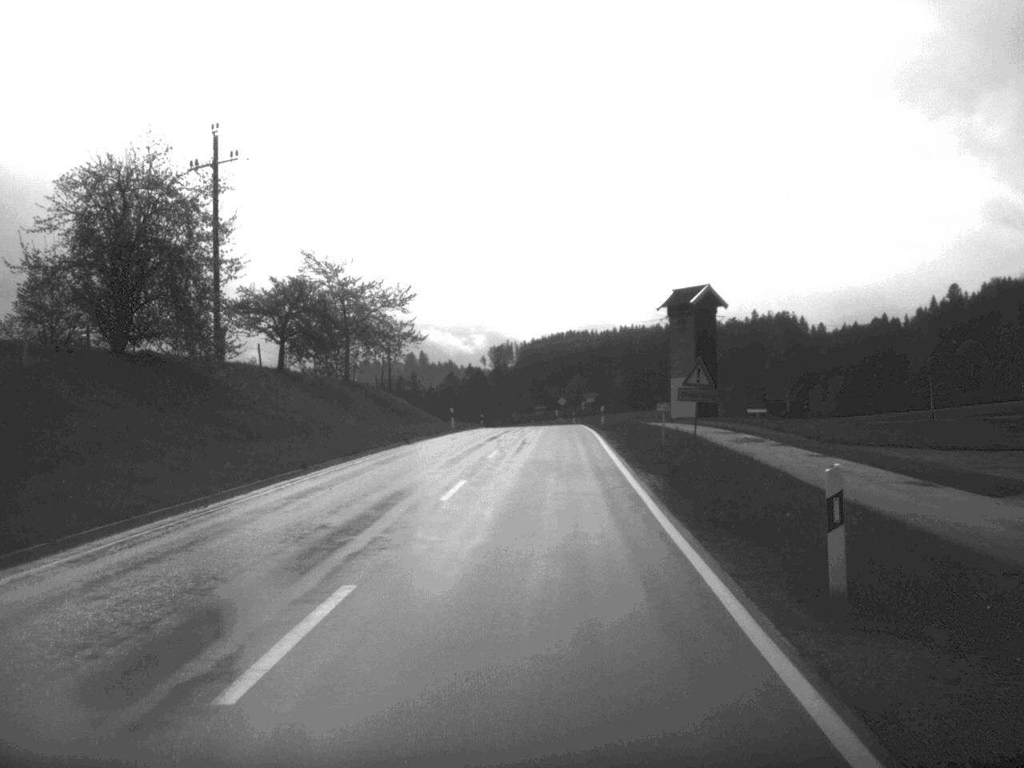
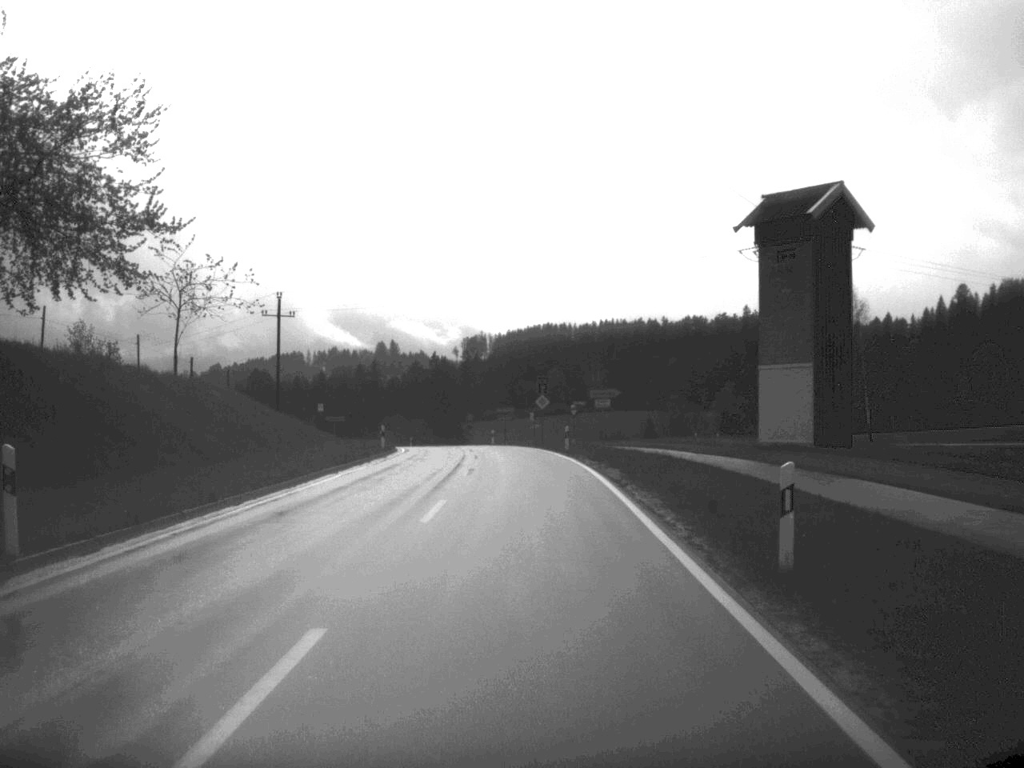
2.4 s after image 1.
(+1.0, +49.4) m; +1°
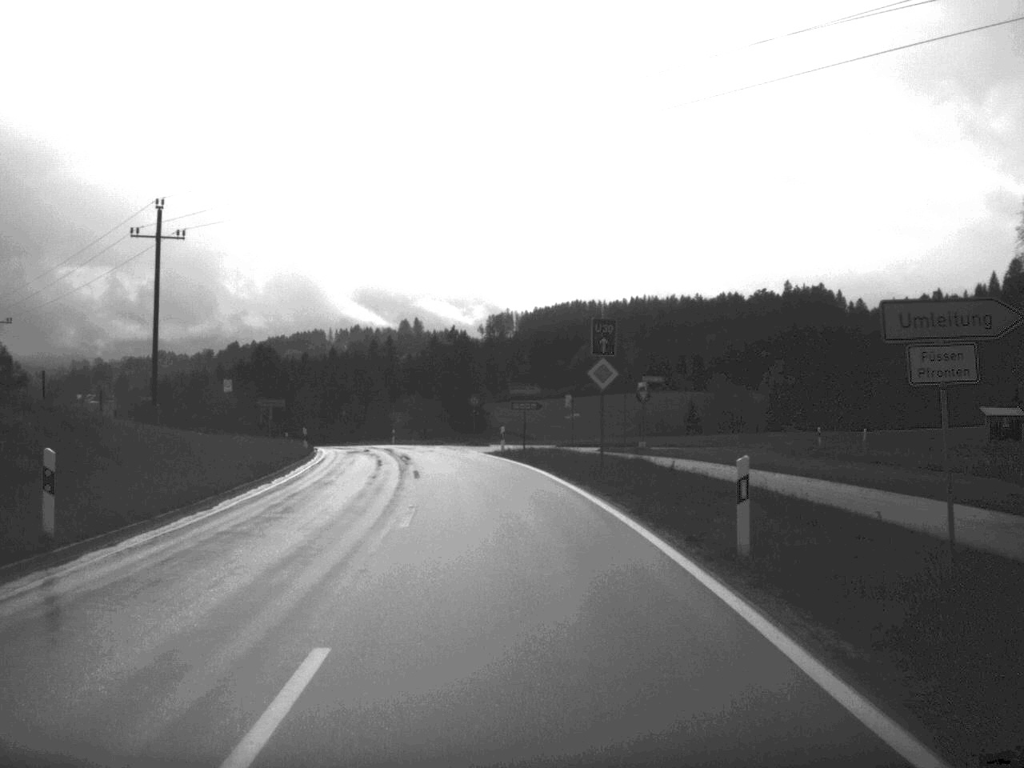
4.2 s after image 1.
(-0.3, +36.6) m; -1°
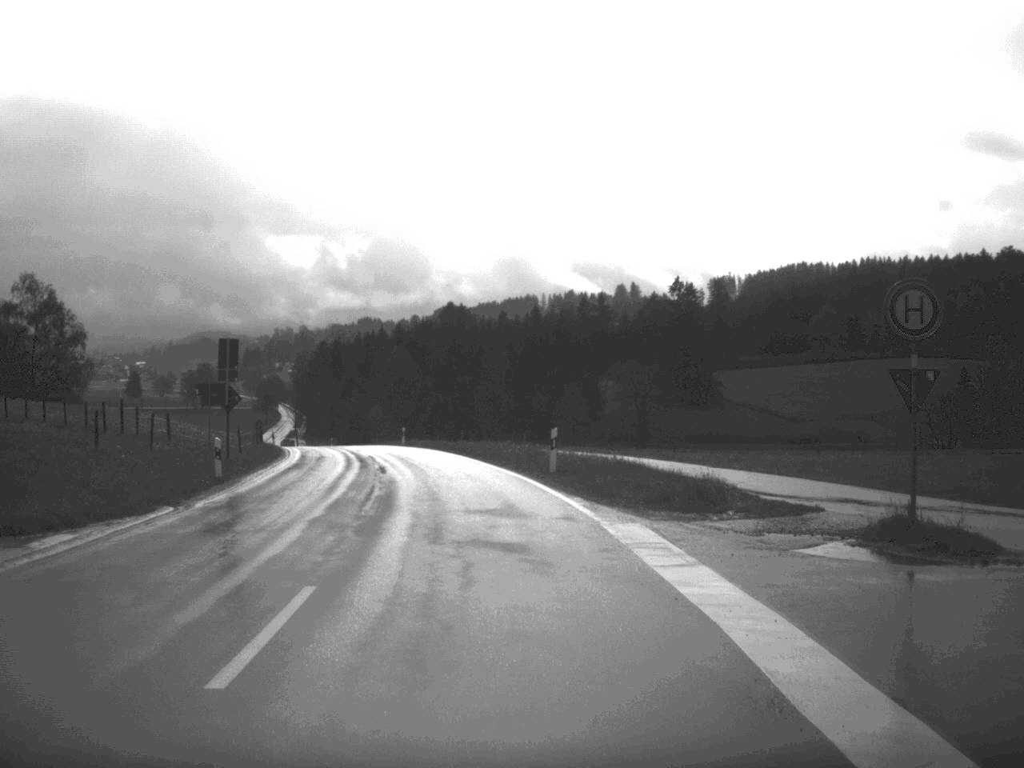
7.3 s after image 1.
(-4.7, +57.7) m; -10°
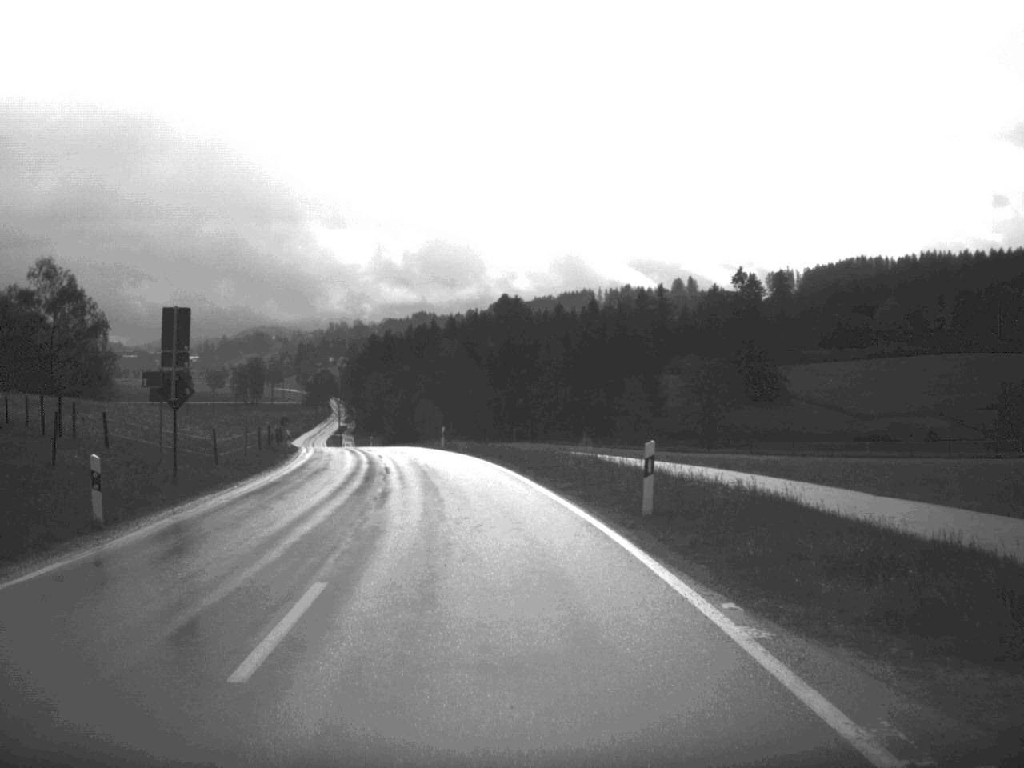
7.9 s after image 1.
(-0.2, +10.9) m; -3°
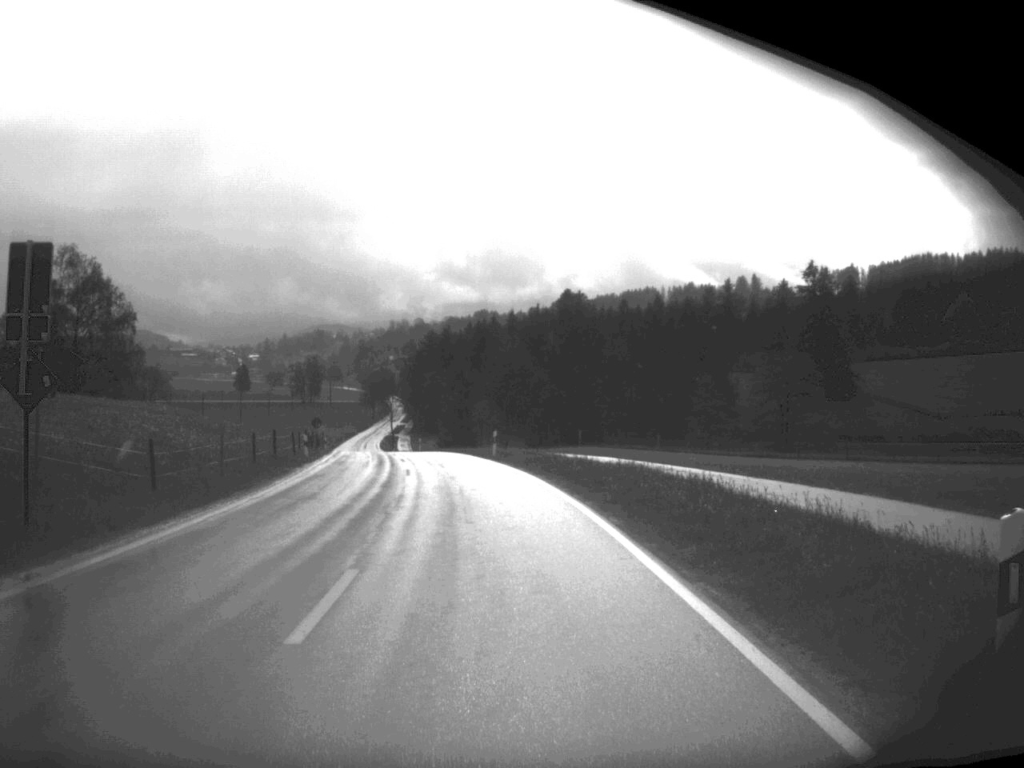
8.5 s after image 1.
(-0.3, +10.9) m; -3°
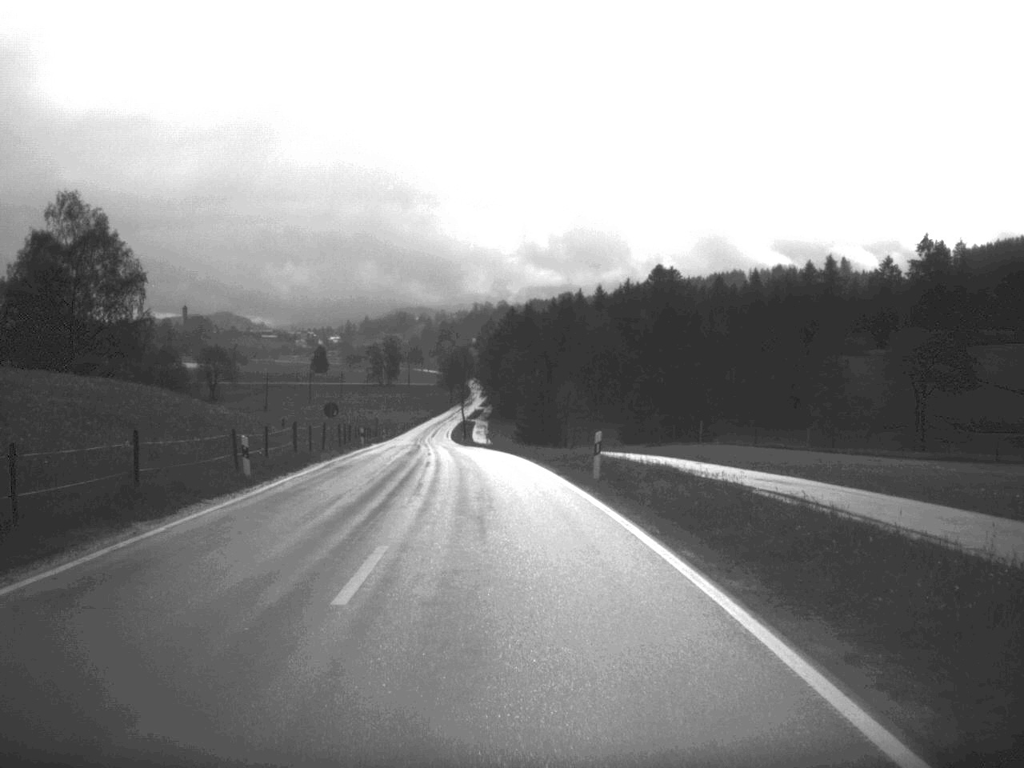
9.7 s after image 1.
(-0.9, +22.6) m; -4°
